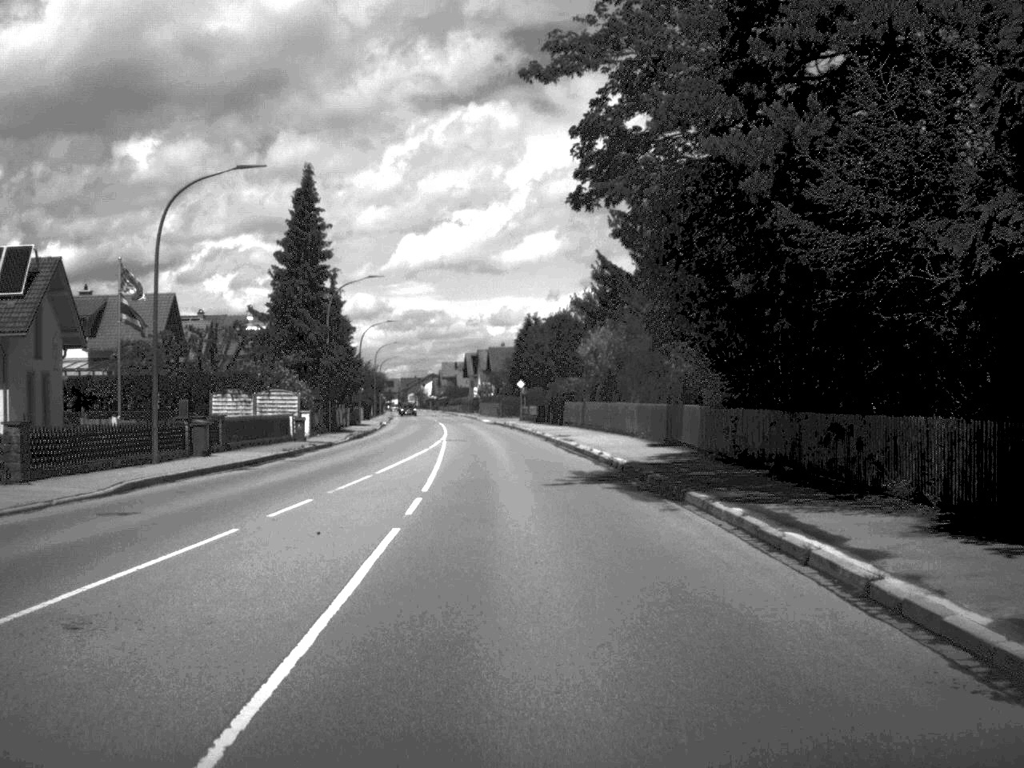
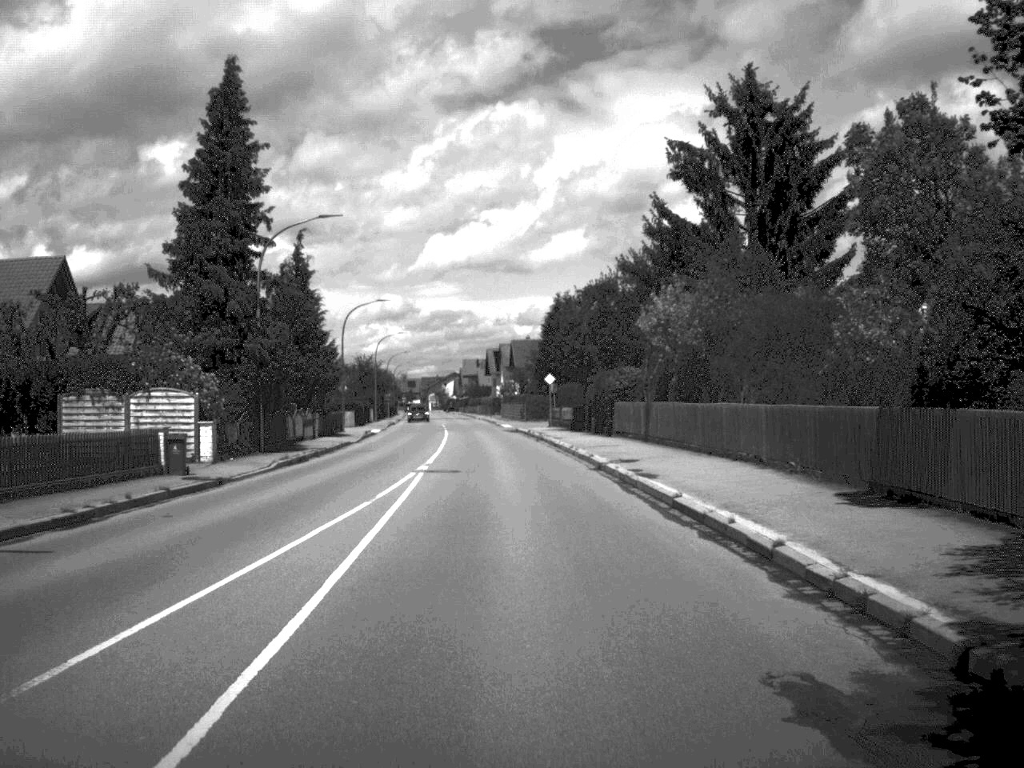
(-0.2, +20.1) m; -1°
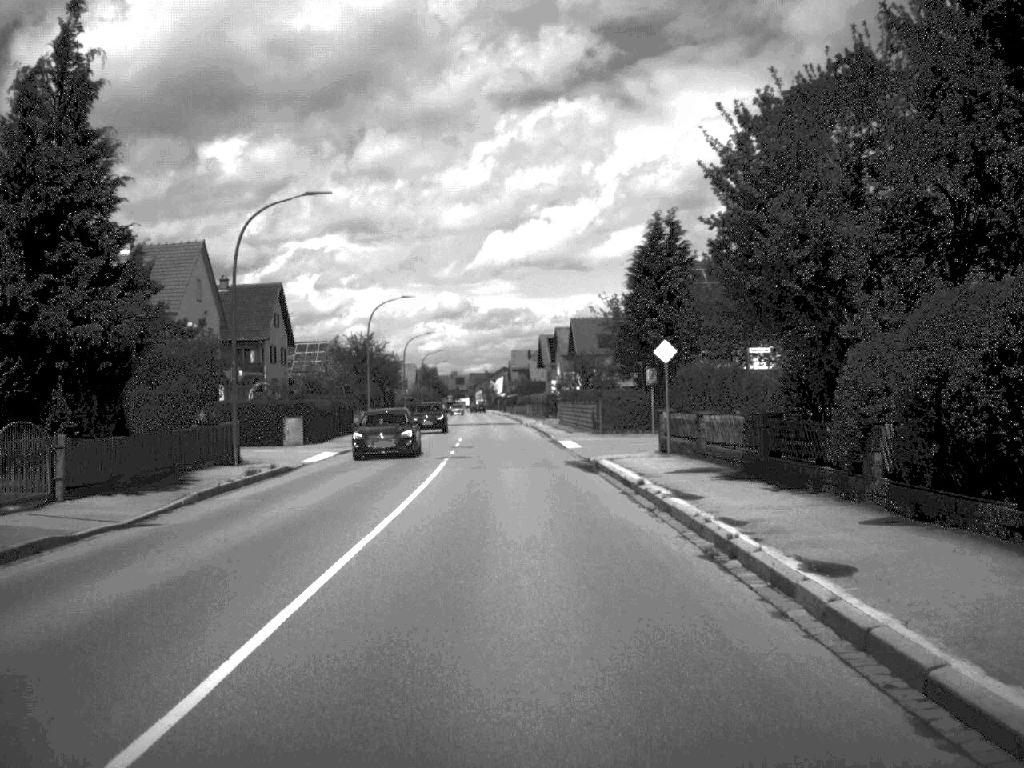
(-0.8, +36.2) m; -3°
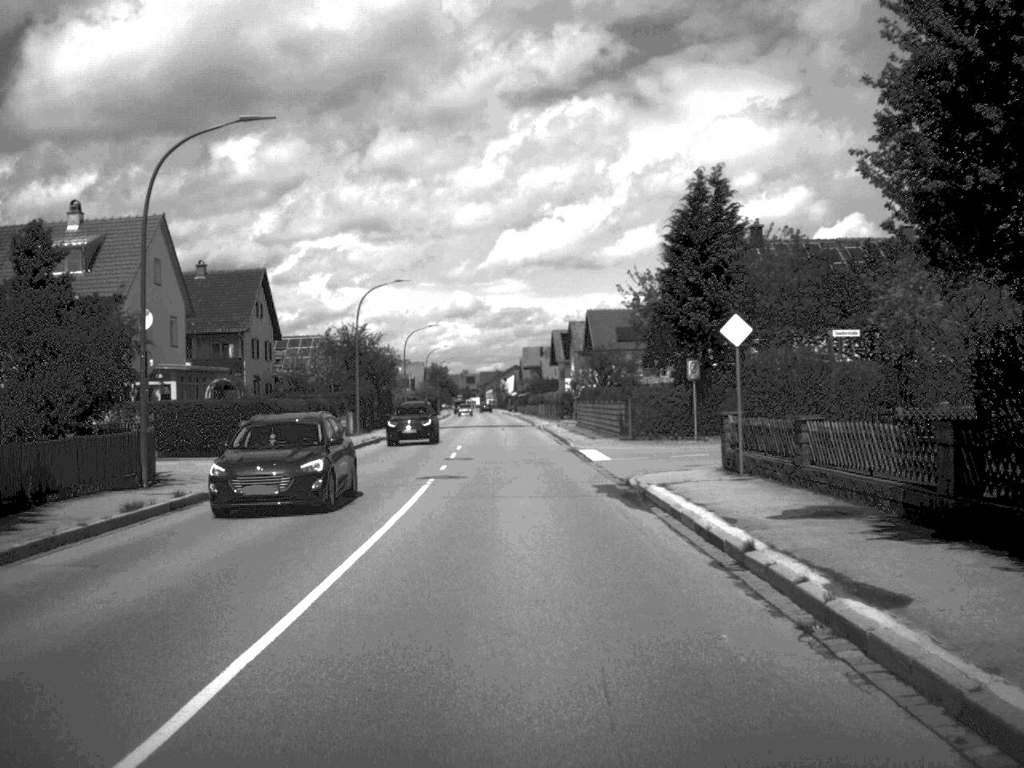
(0.0, +9.2) m; -1°
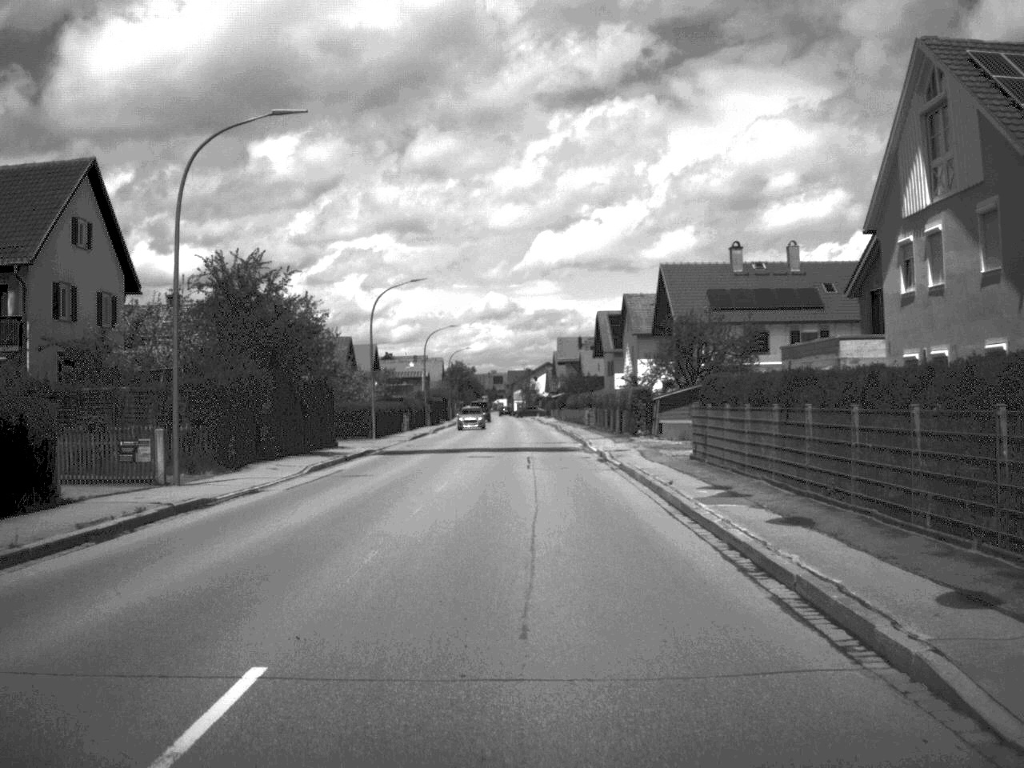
(-0.6, +36.4) m; -2°
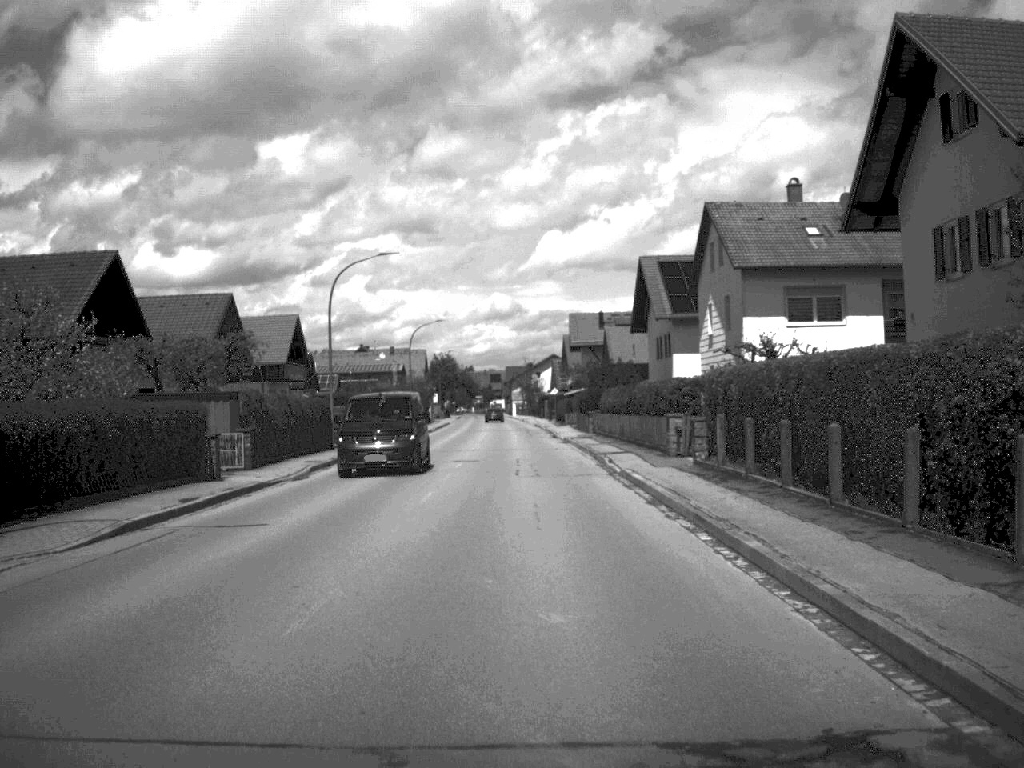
(-0.1, +44.4) m; 0°
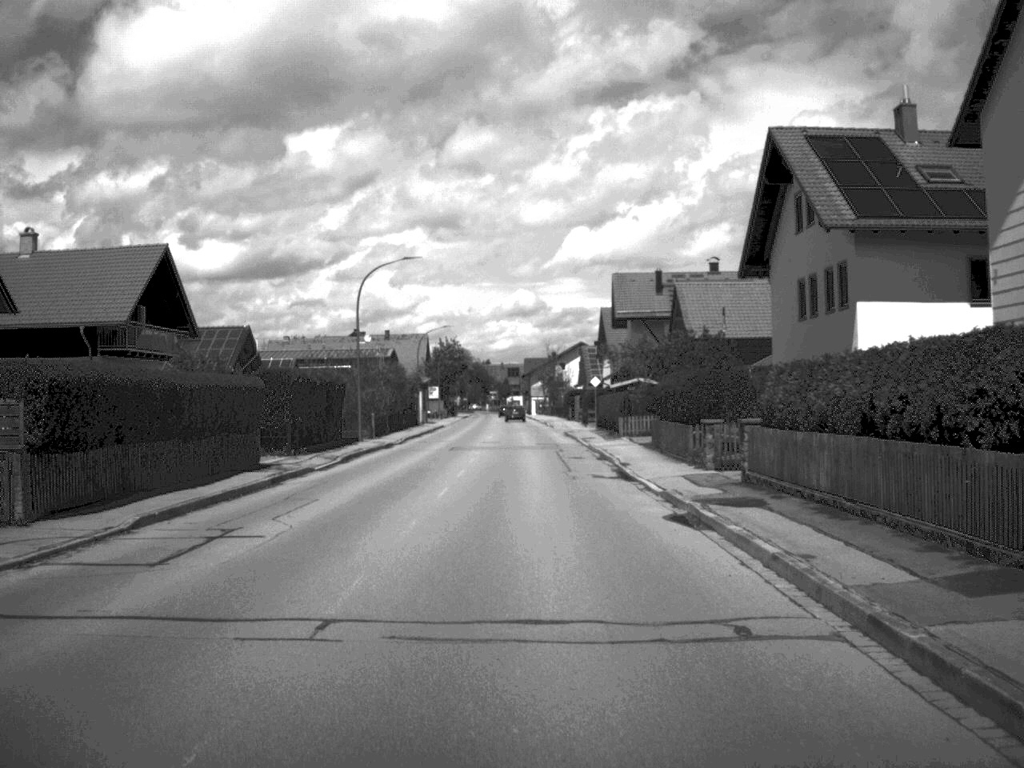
(-0.3, +35.2) m; -1°
